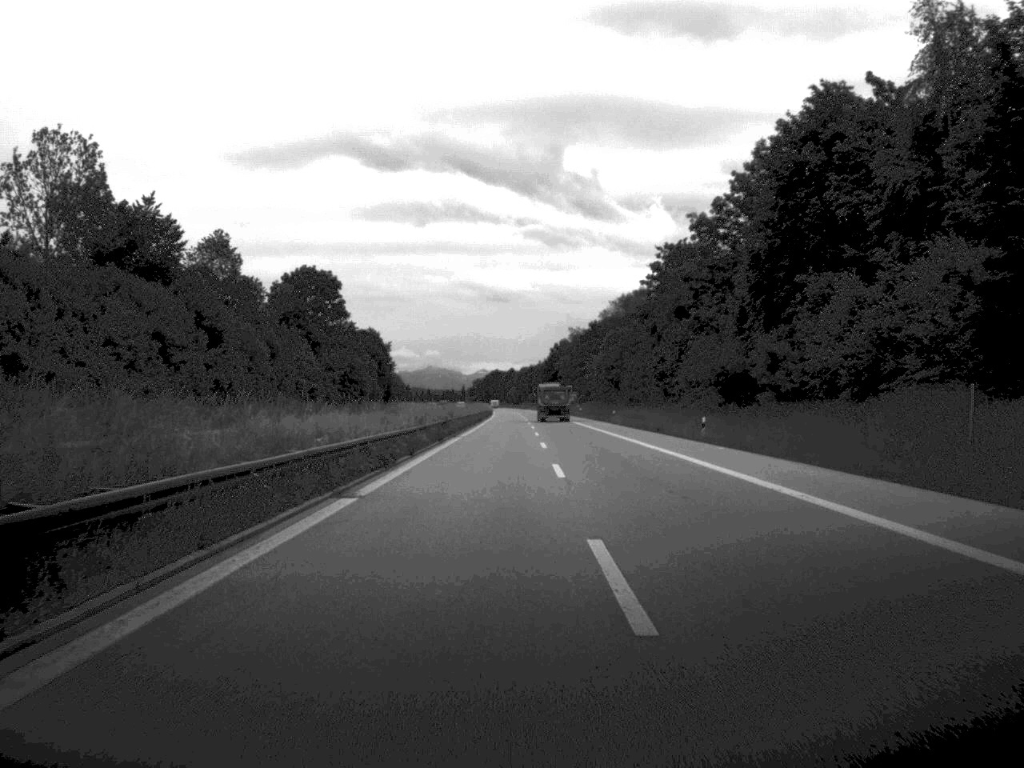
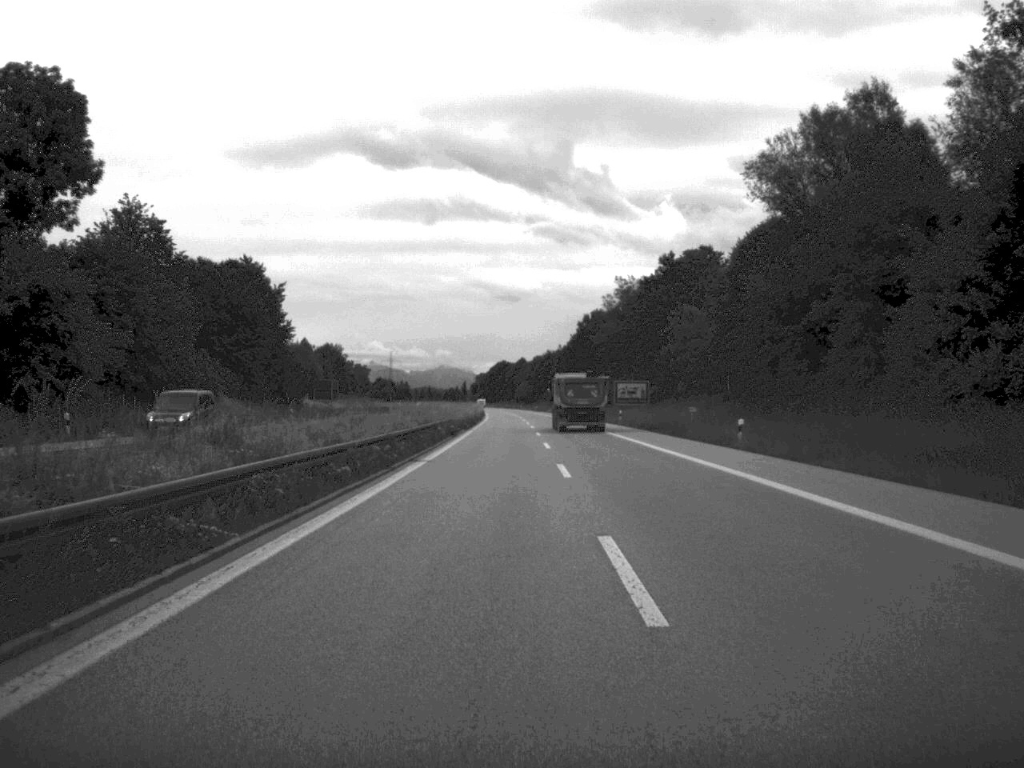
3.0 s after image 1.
(-0.8, +106.1) m; -1°
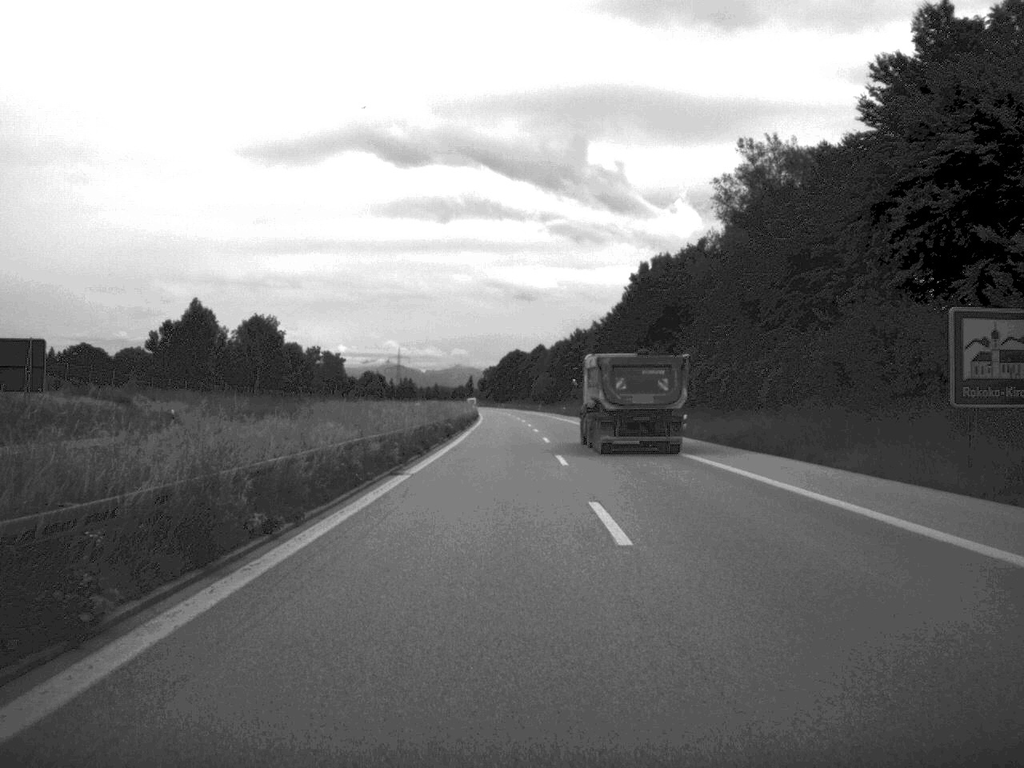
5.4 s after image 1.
(-0.7, +83.3) m; -1°
